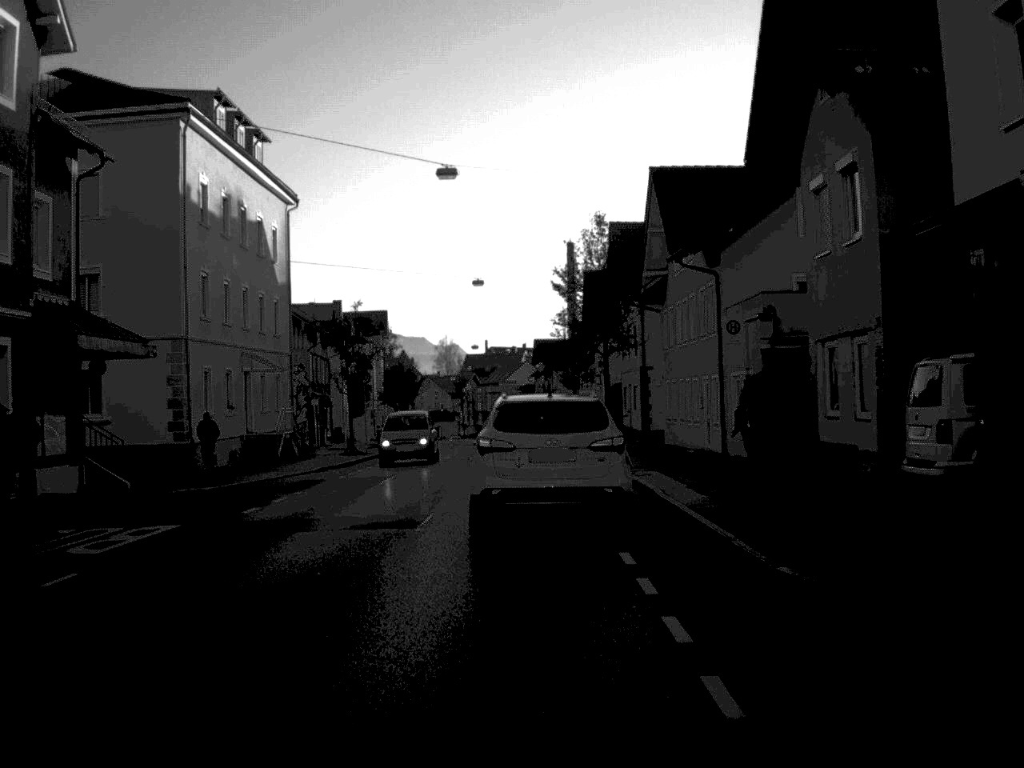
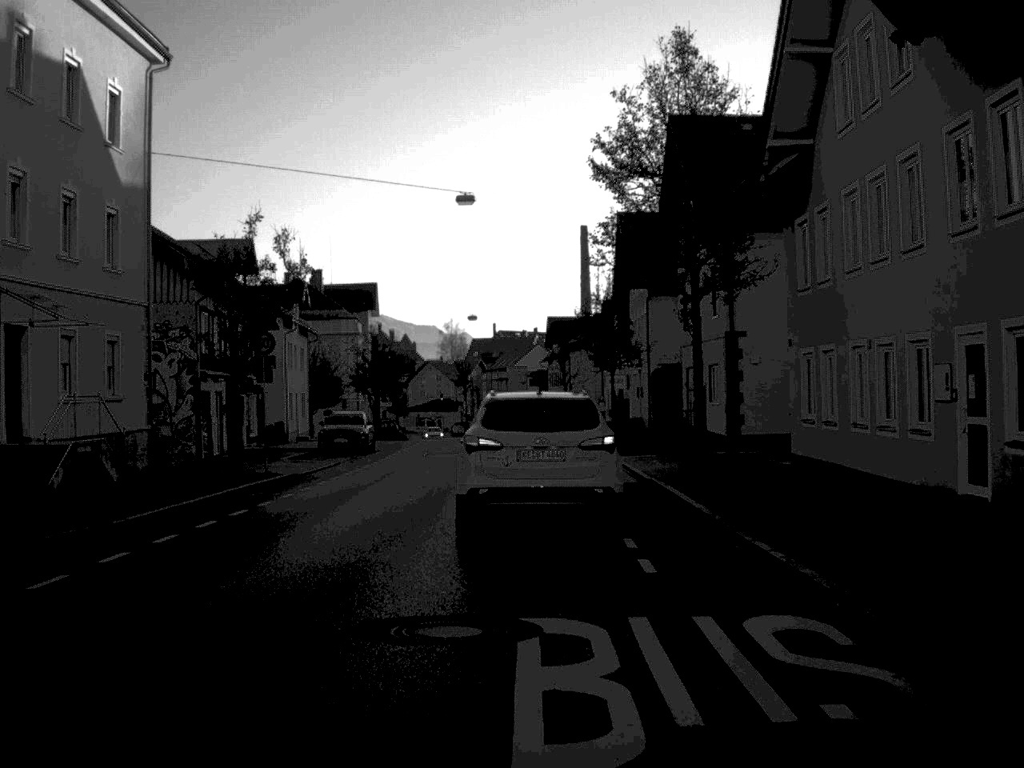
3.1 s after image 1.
(-0.1, +22.4) m; -1°
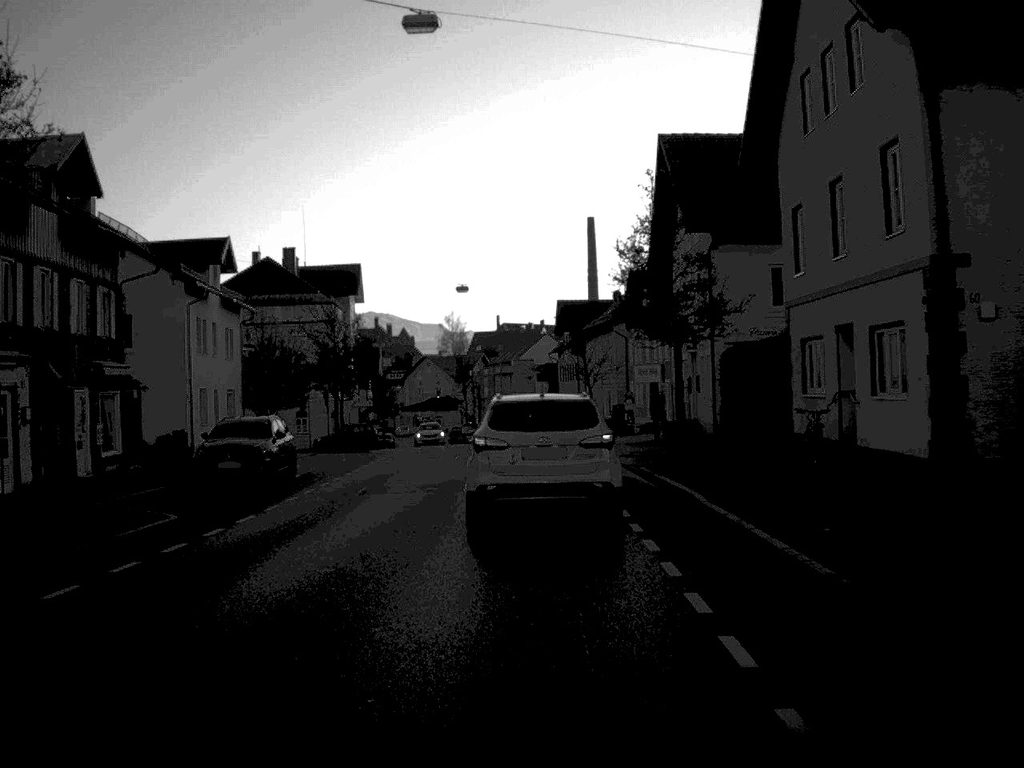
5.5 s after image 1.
(-0.1, +18.1) m; 0°
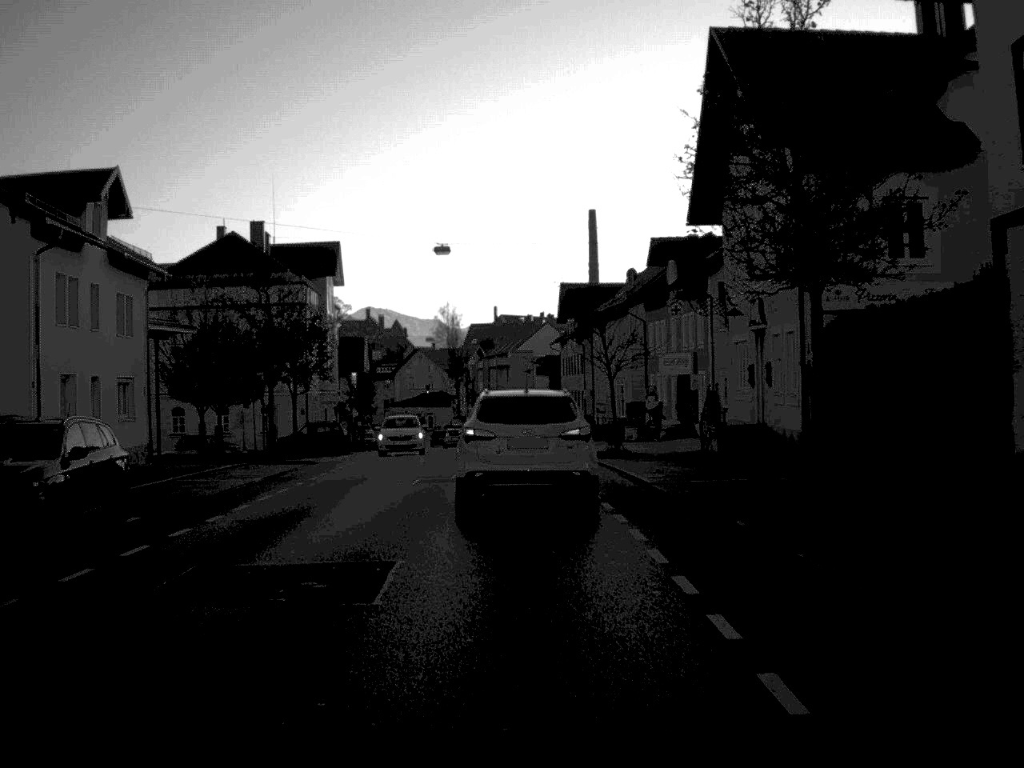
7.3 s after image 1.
(0.0, +13.2) m; 0°
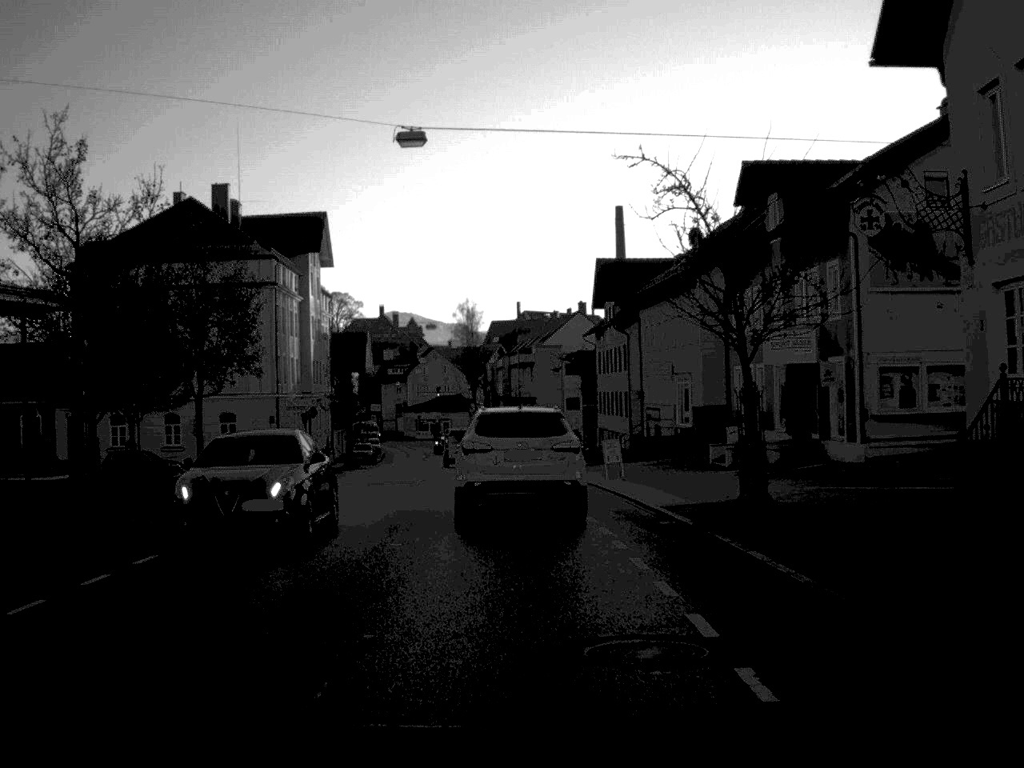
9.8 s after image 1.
(-0.2, +19.3) m; -1°
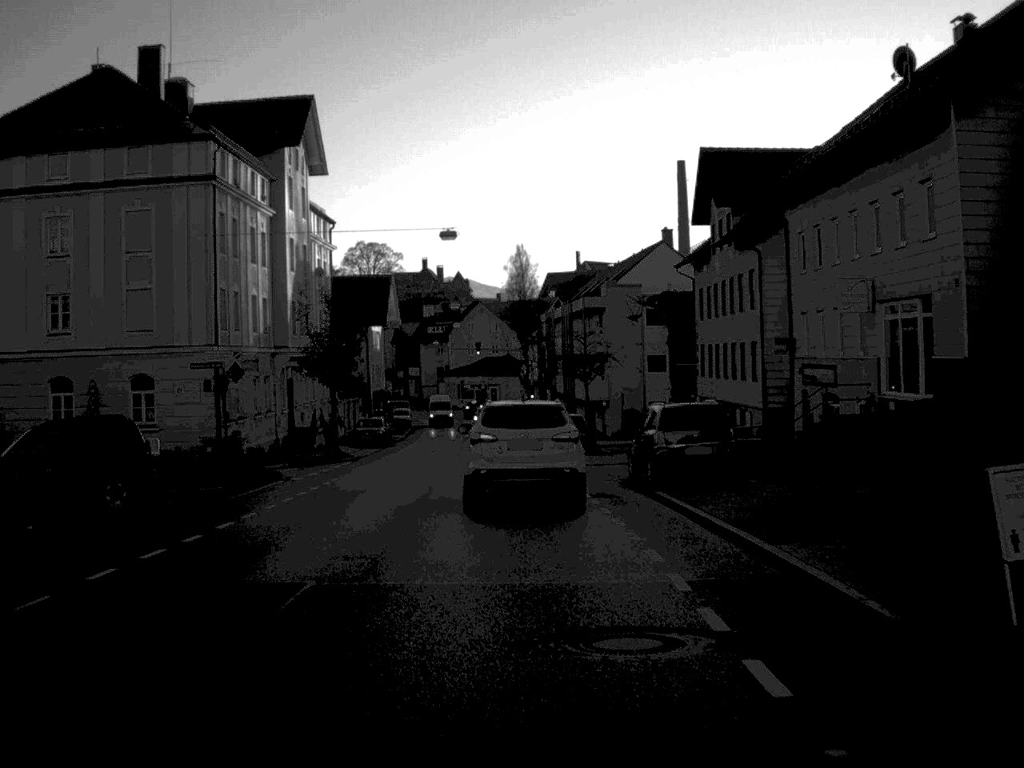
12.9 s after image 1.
(-0.6, +25.8) m; -3°
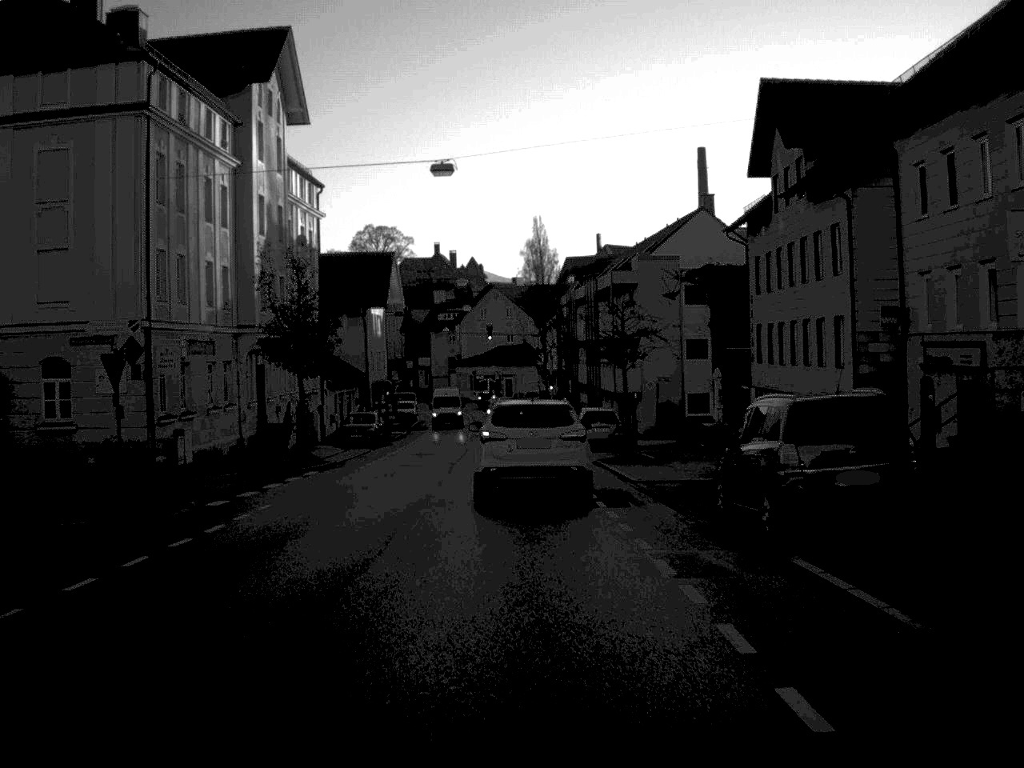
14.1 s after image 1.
(-0.1, +10.7) m; -1°
